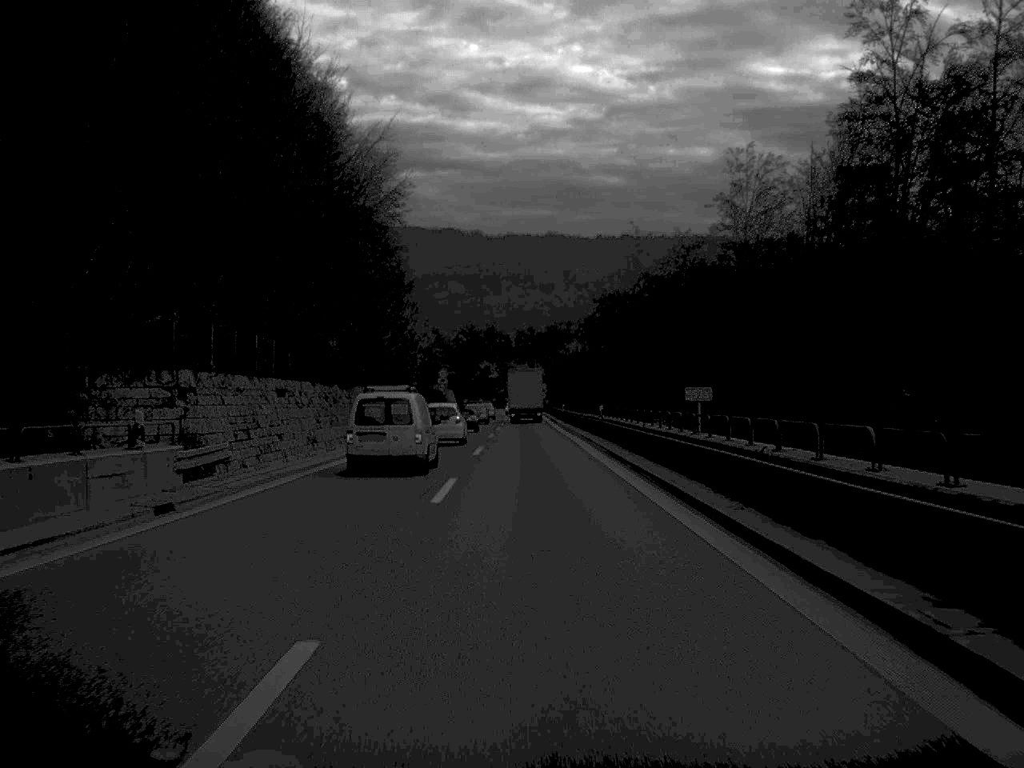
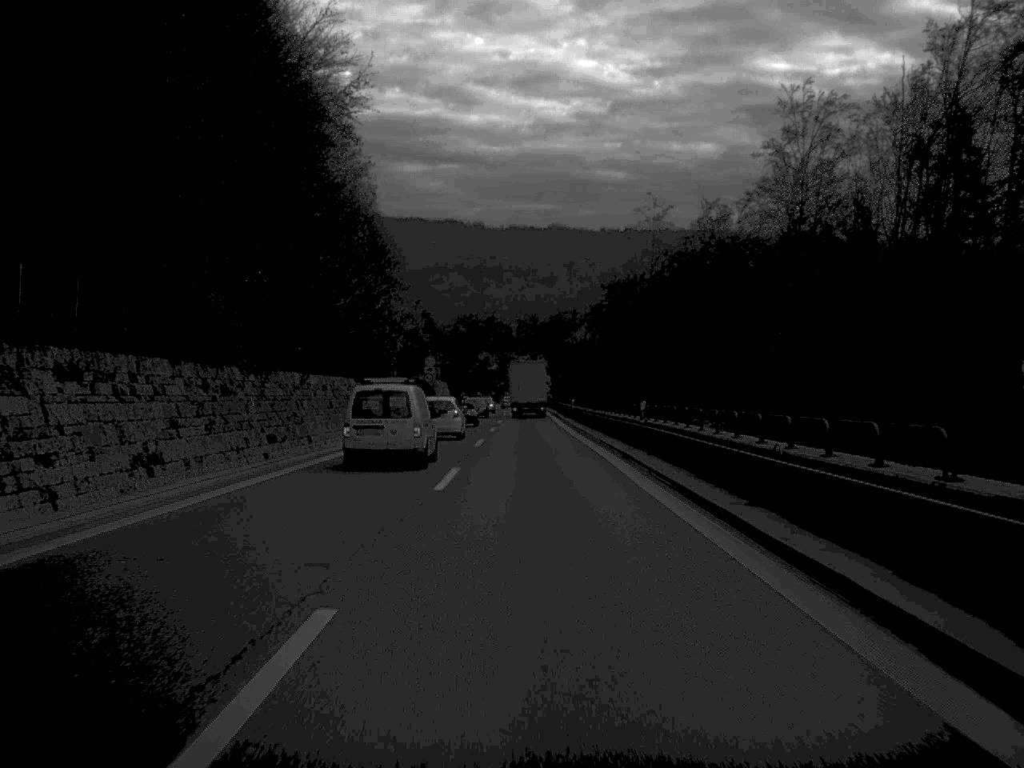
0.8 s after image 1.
(0.0, +17.3) m; 0°
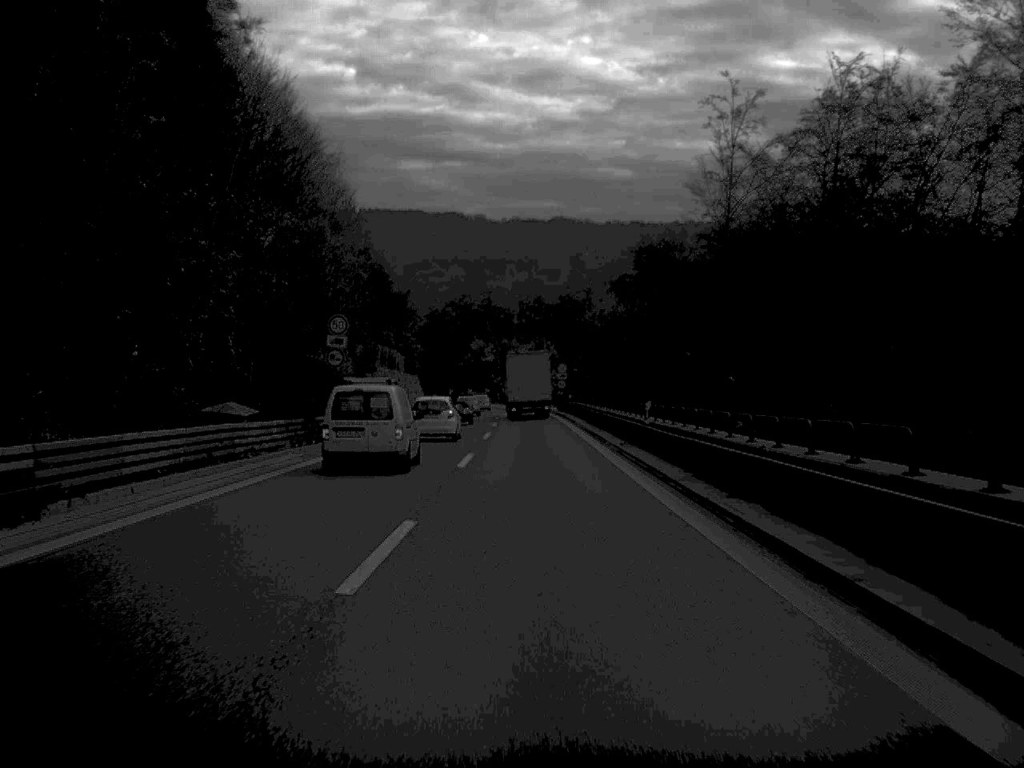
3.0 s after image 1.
(0.0, +46.8) m; 0°
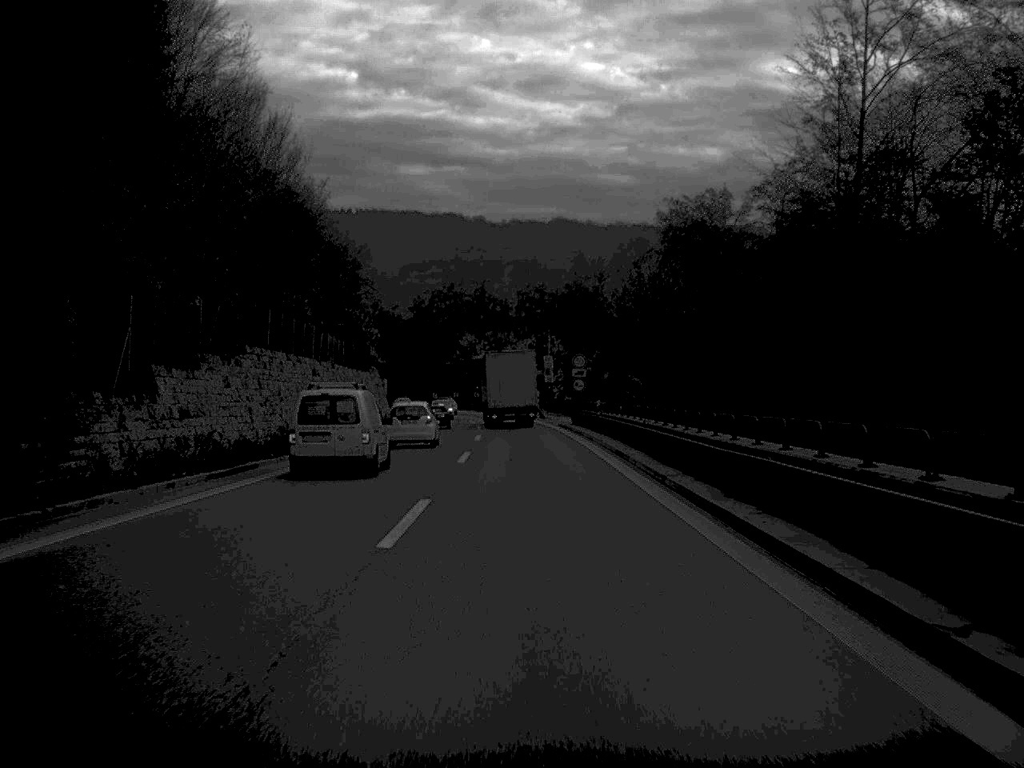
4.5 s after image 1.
(0.0, +32.3) m; 0°
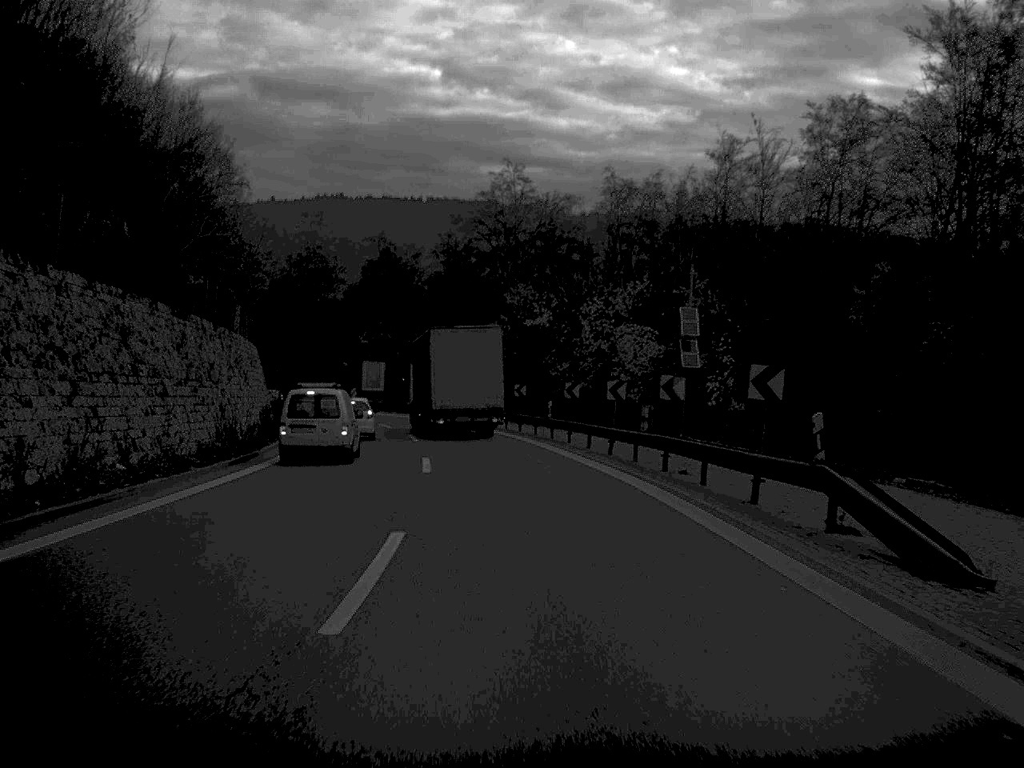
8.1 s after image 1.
(-1.5, +76.0) m; -4°
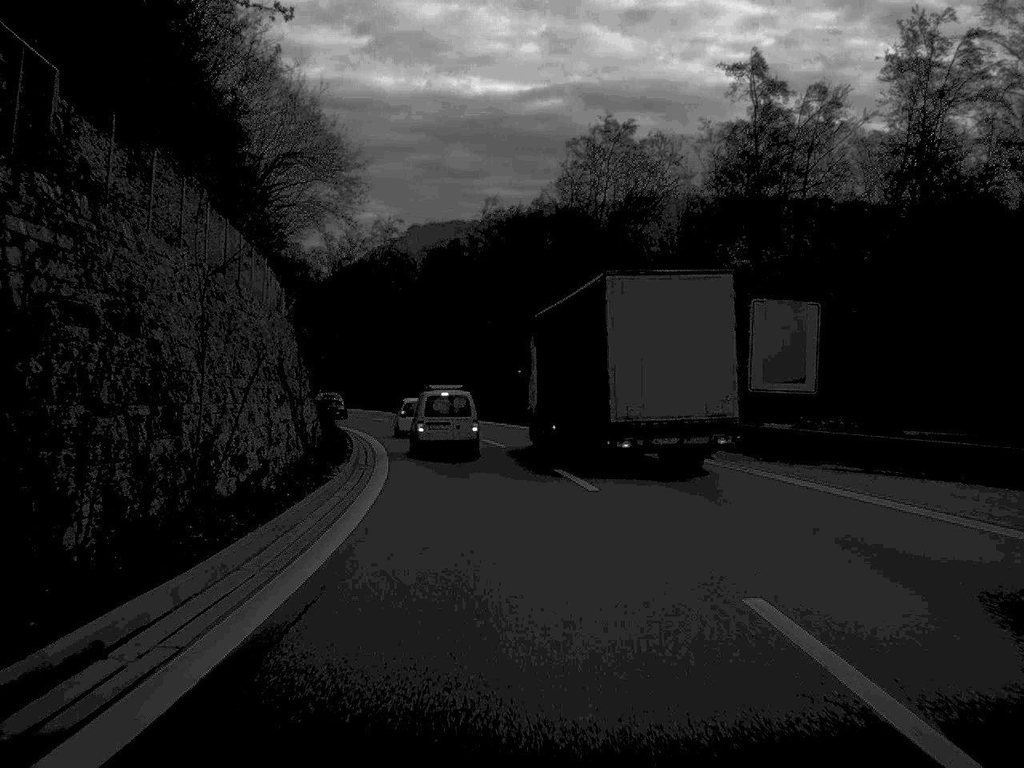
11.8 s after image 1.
(-10.9, +75.0) m; -15°
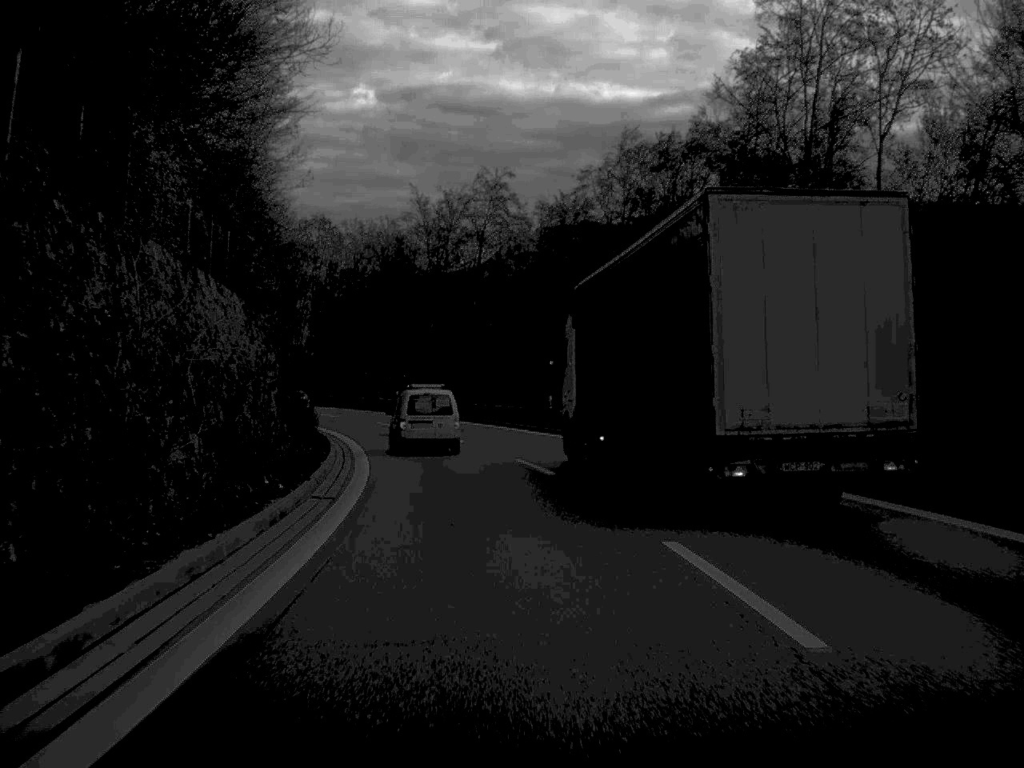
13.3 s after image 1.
(-1.6, +31.5) m; -6°
